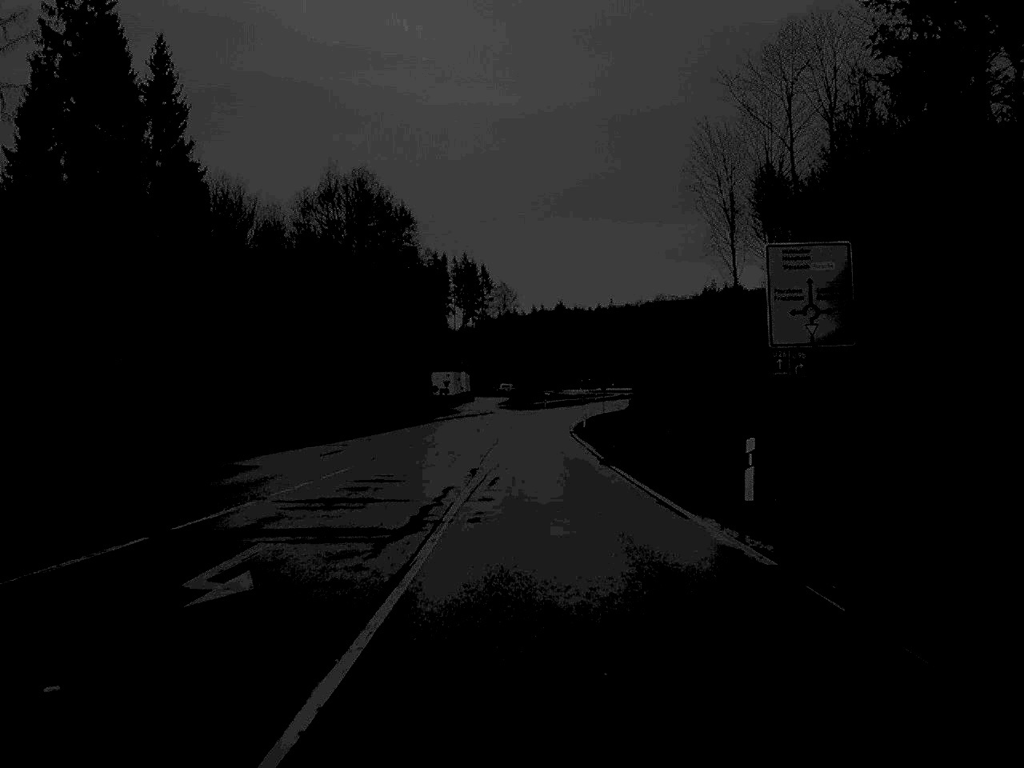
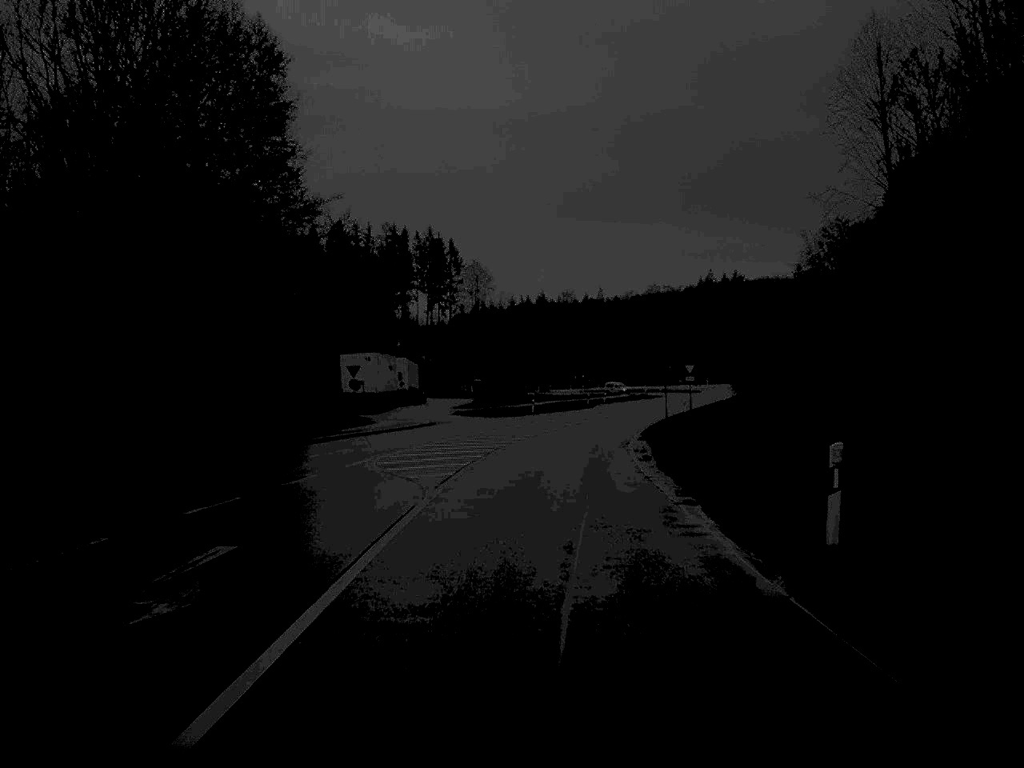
(+0.3, +61.3) m; +1°
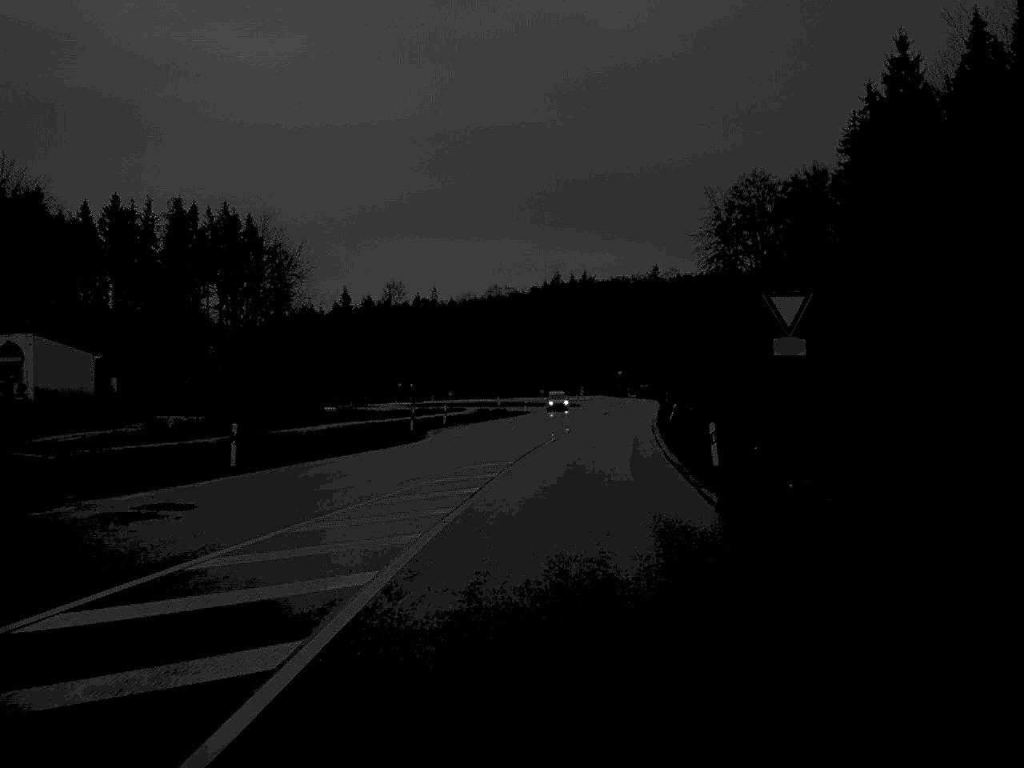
(+3.2, +59.8) m; +8°
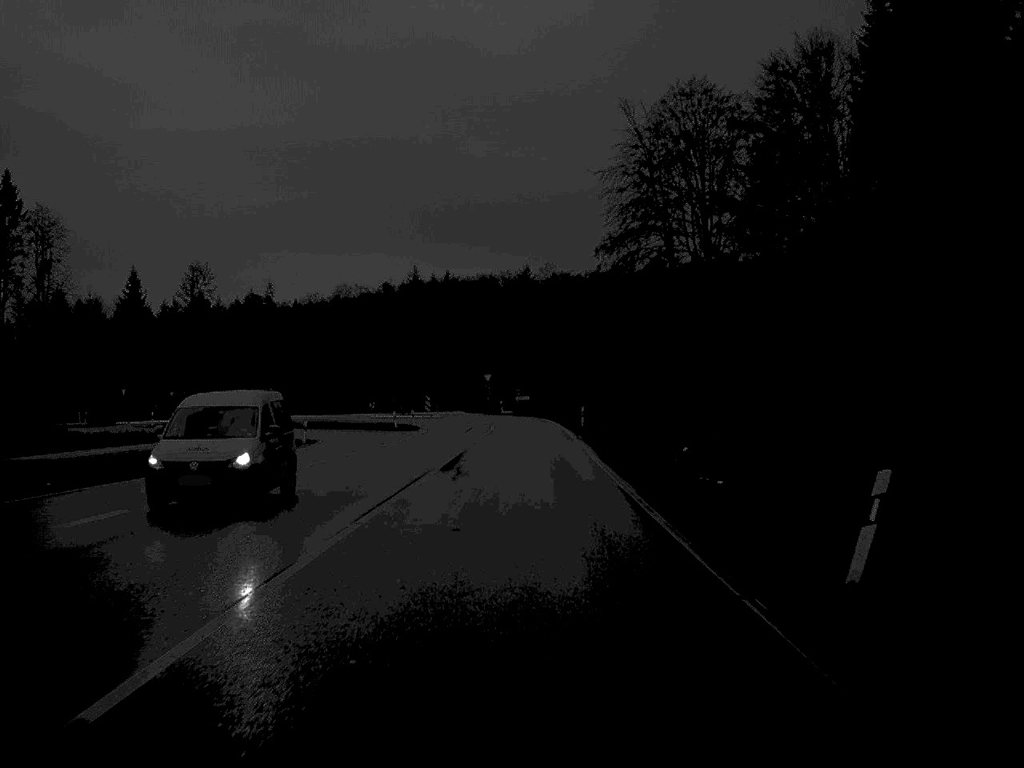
(+3.9, +58.1) m; +6°
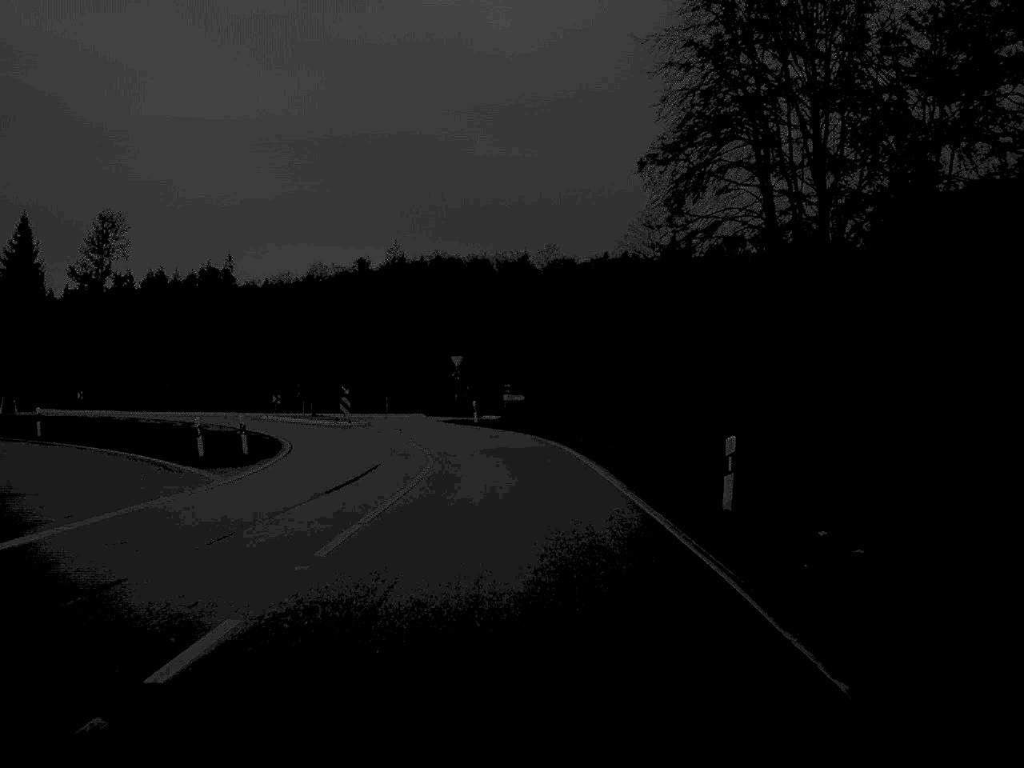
(+0.1, +44.2) m; 0°
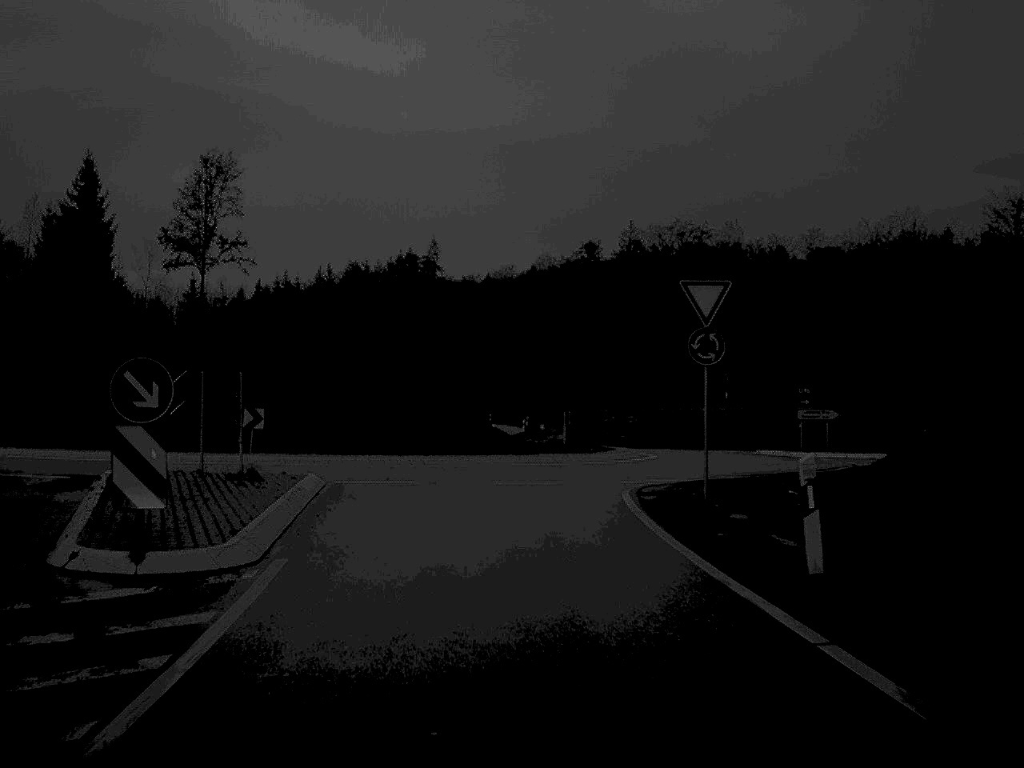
(-2.3, +47.0) m; -11°
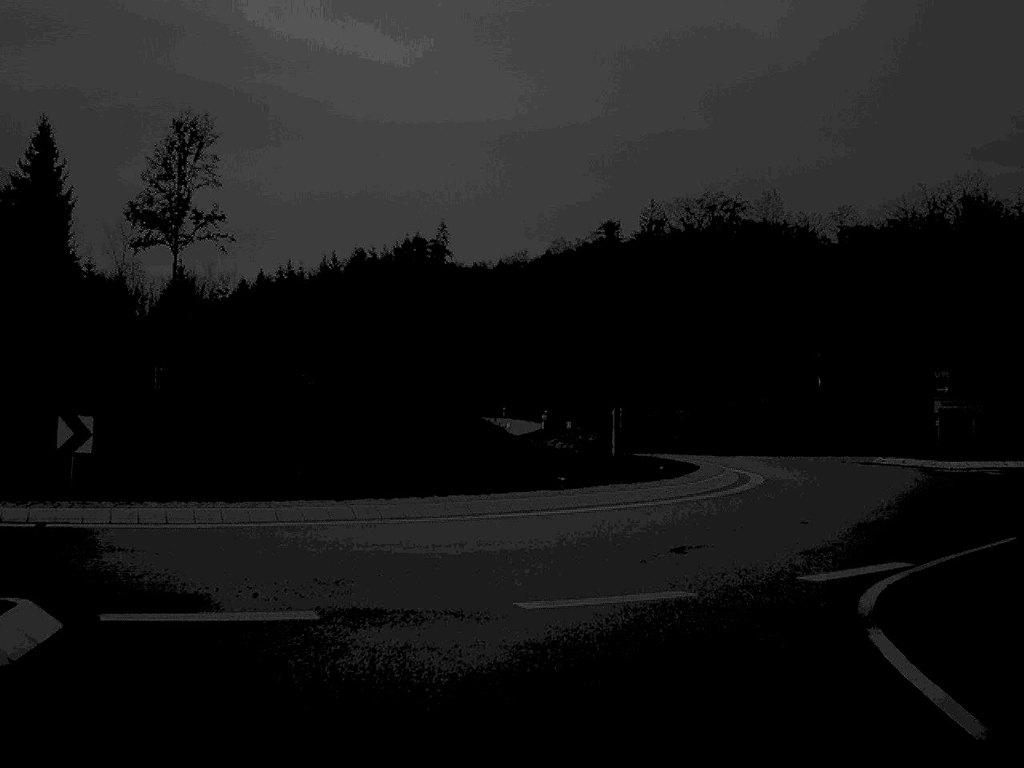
(-0.4, +14.4) m; 0°
